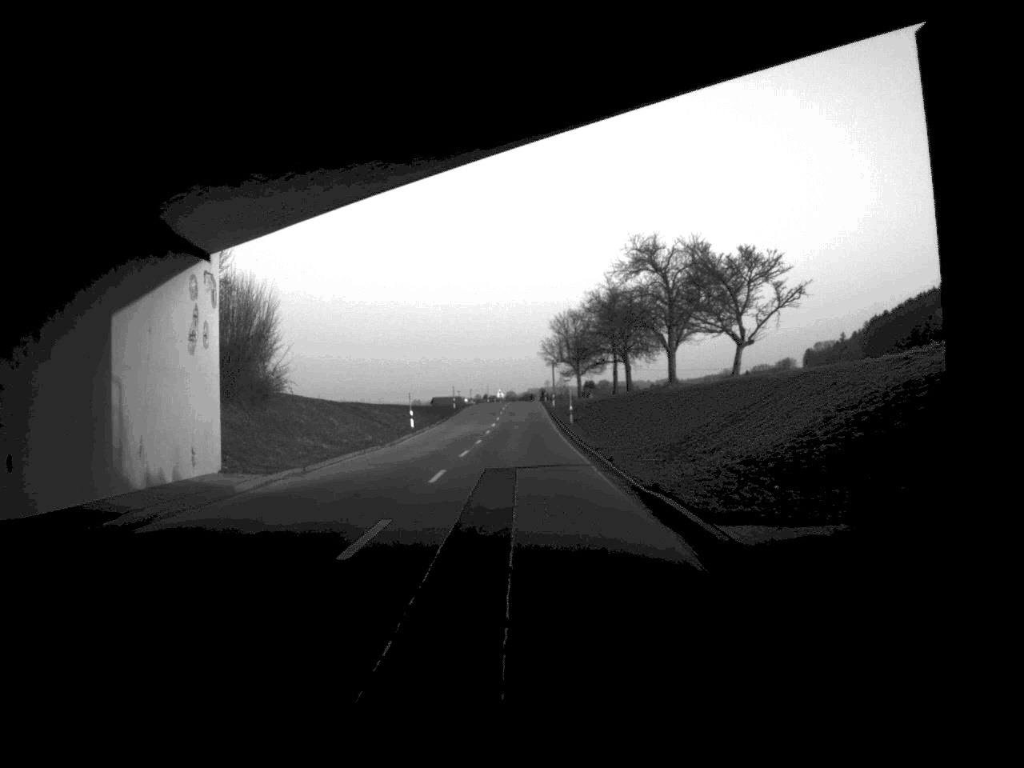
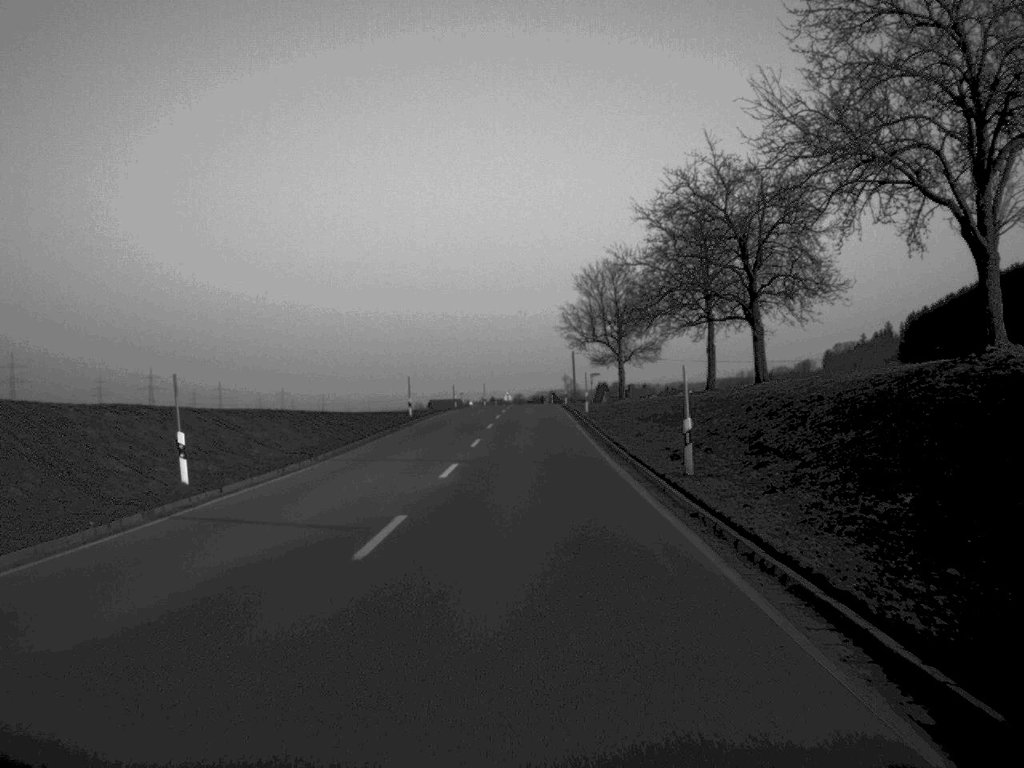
(-0.2, +47.9) m; 0°
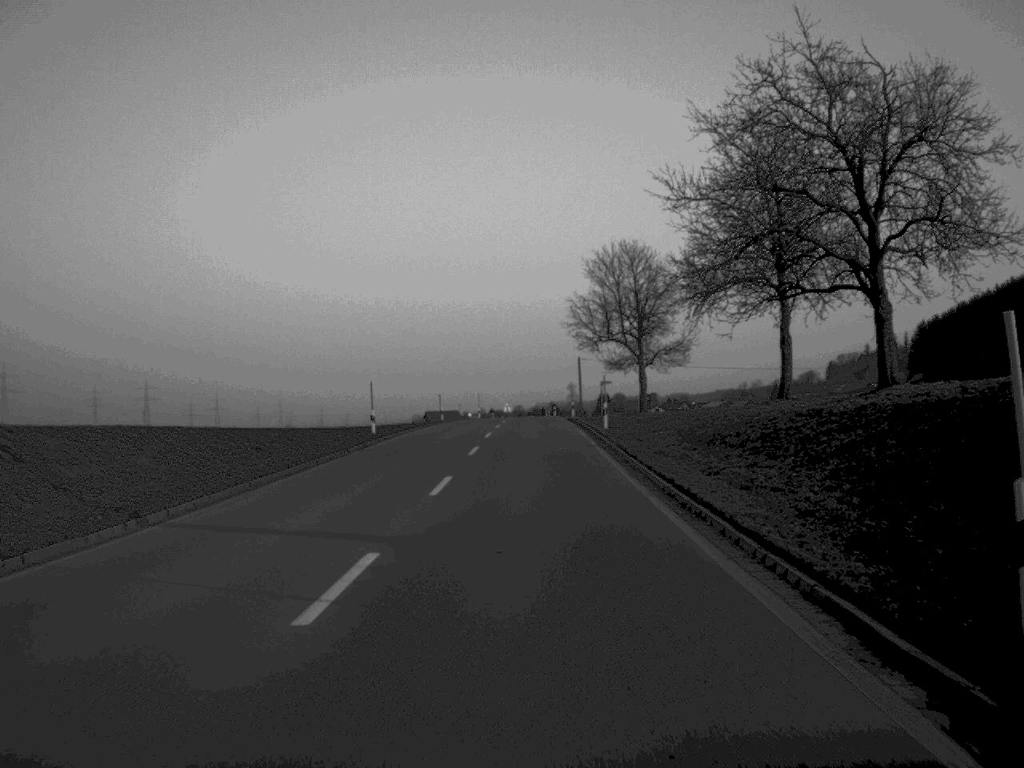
(0.0, +14.9) m; 0°
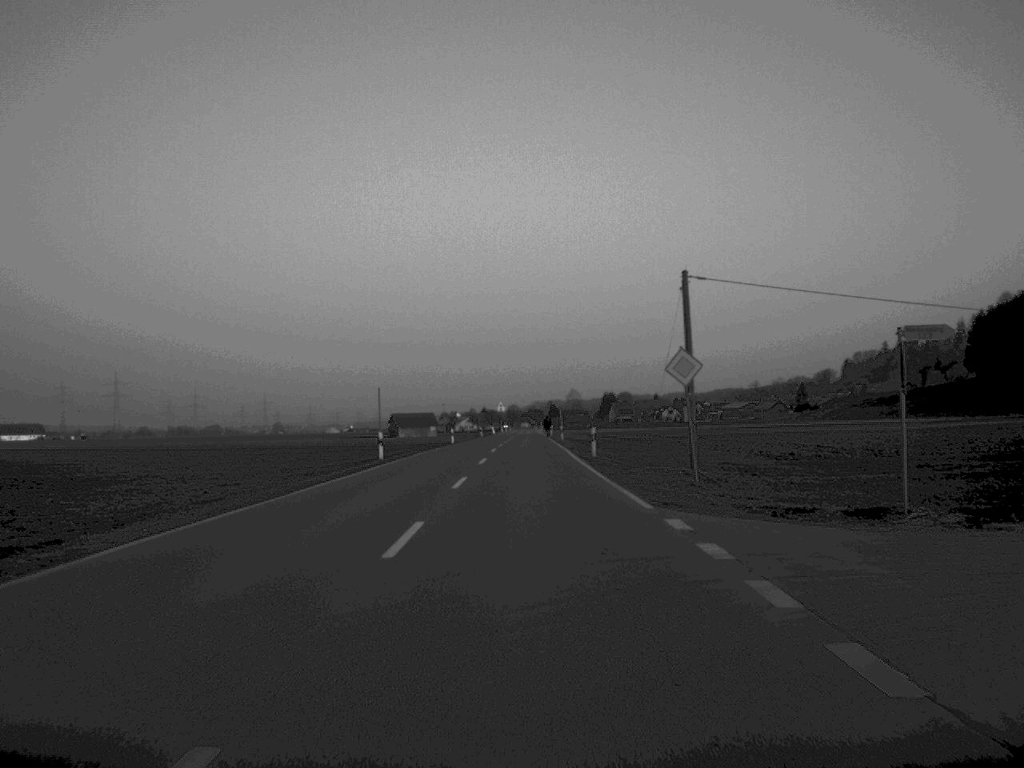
(+0.3, +78.0) m; 0°
